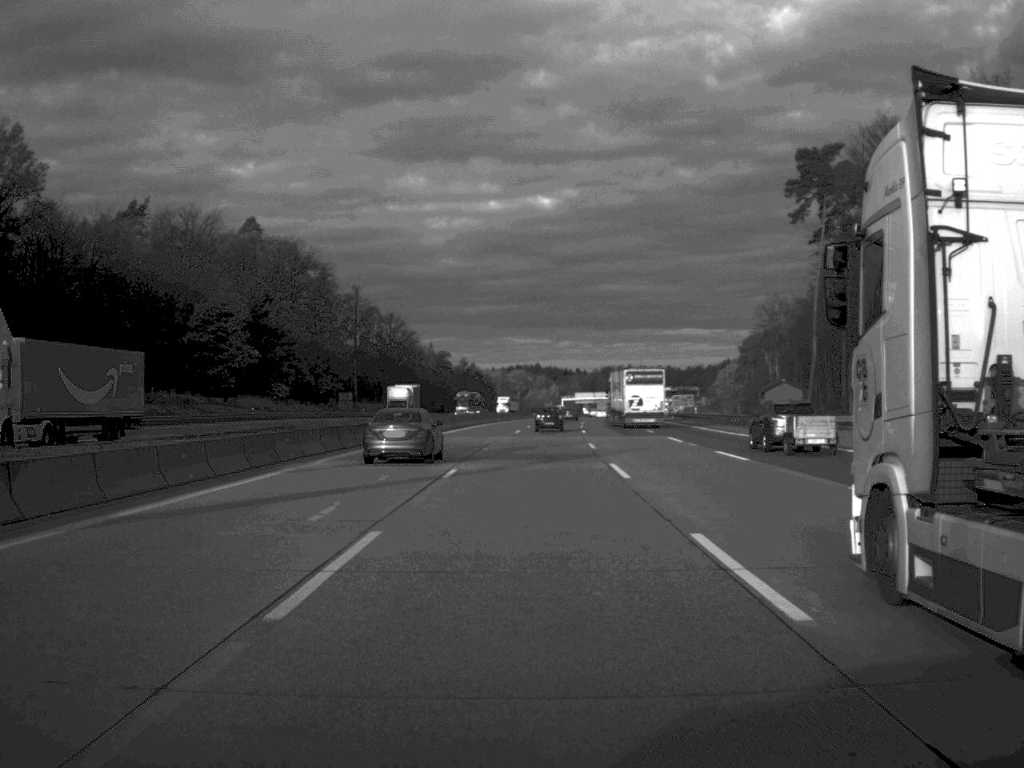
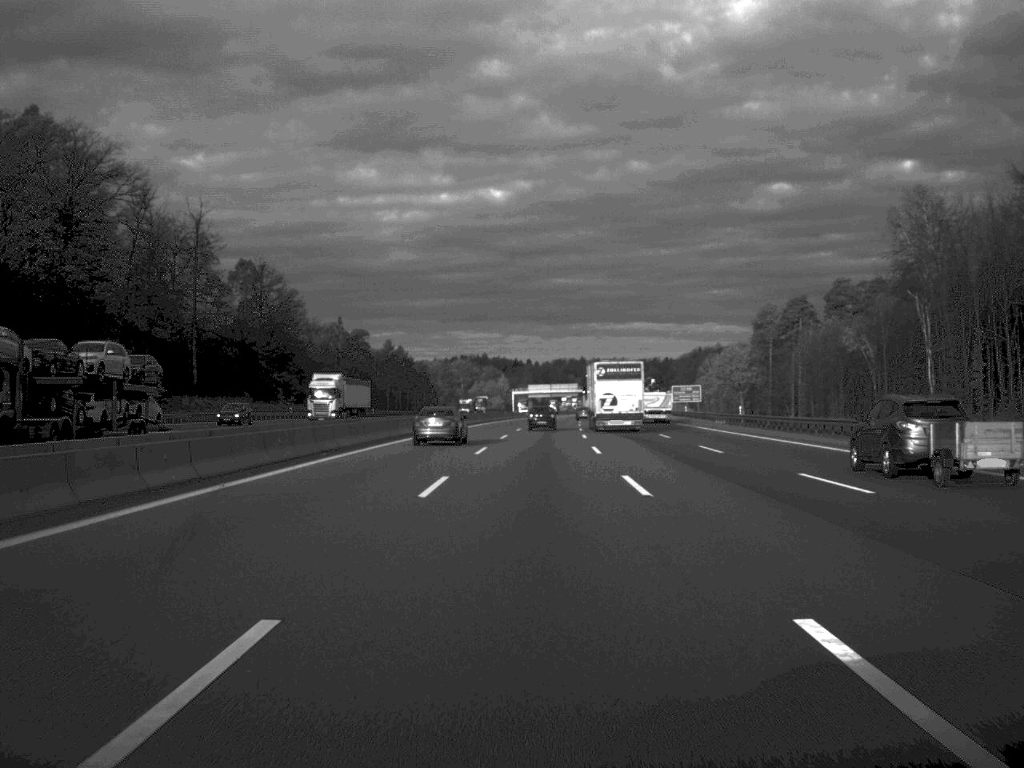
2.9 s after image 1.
(+1.7, +85.1) m; +2°
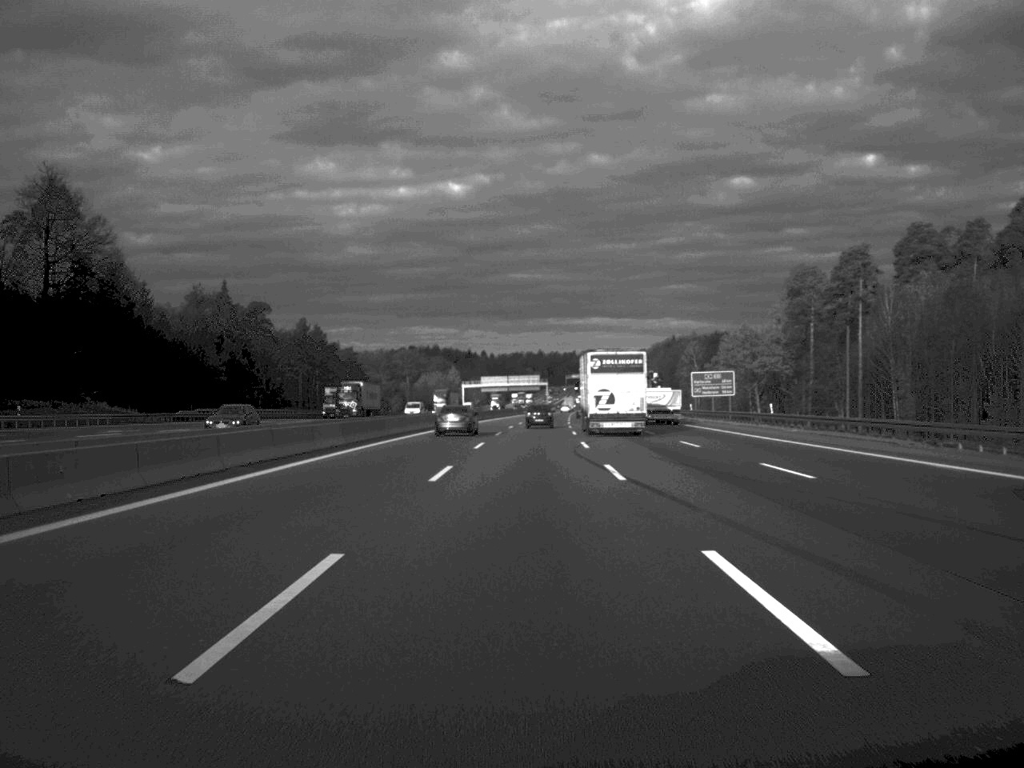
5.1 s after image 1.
(+1.1, +67.4) m; +2°
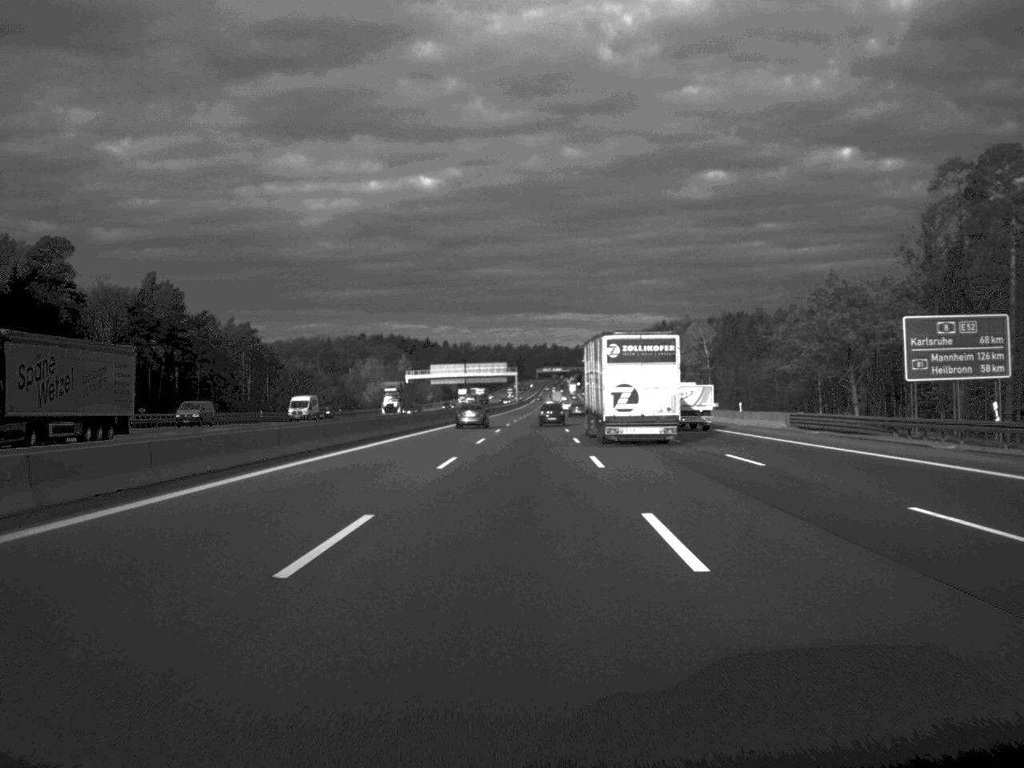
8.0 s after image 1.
(+1.3, +85.2) m; +1°
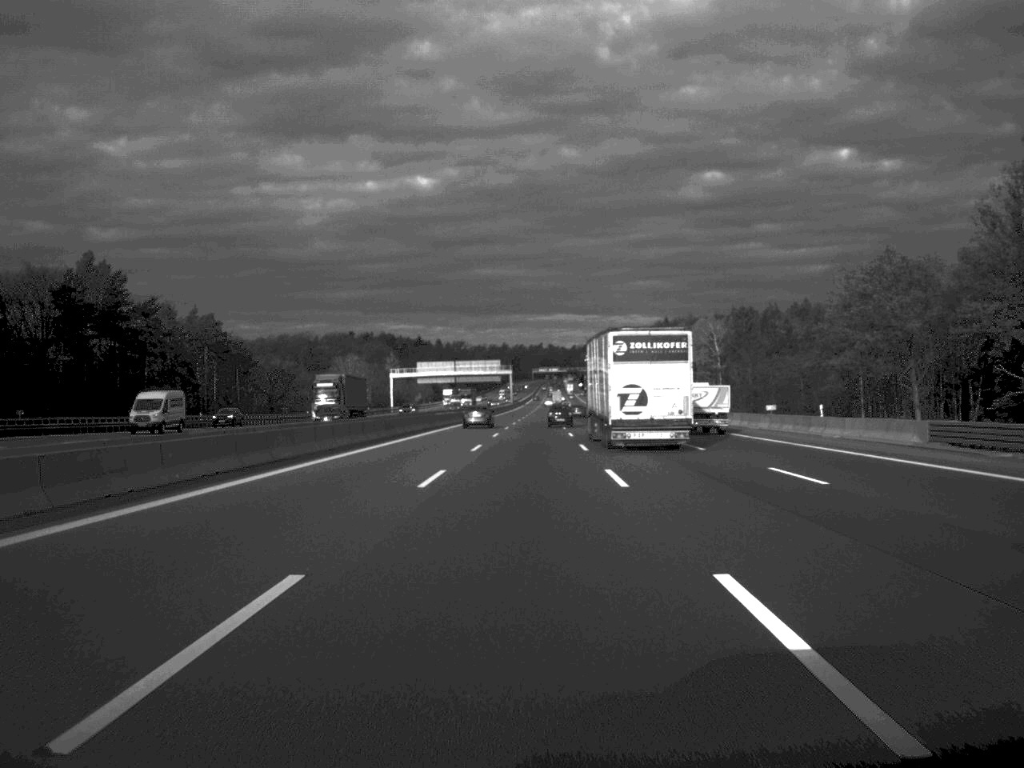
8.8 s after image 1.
(0.0, +23.8) m; 0°
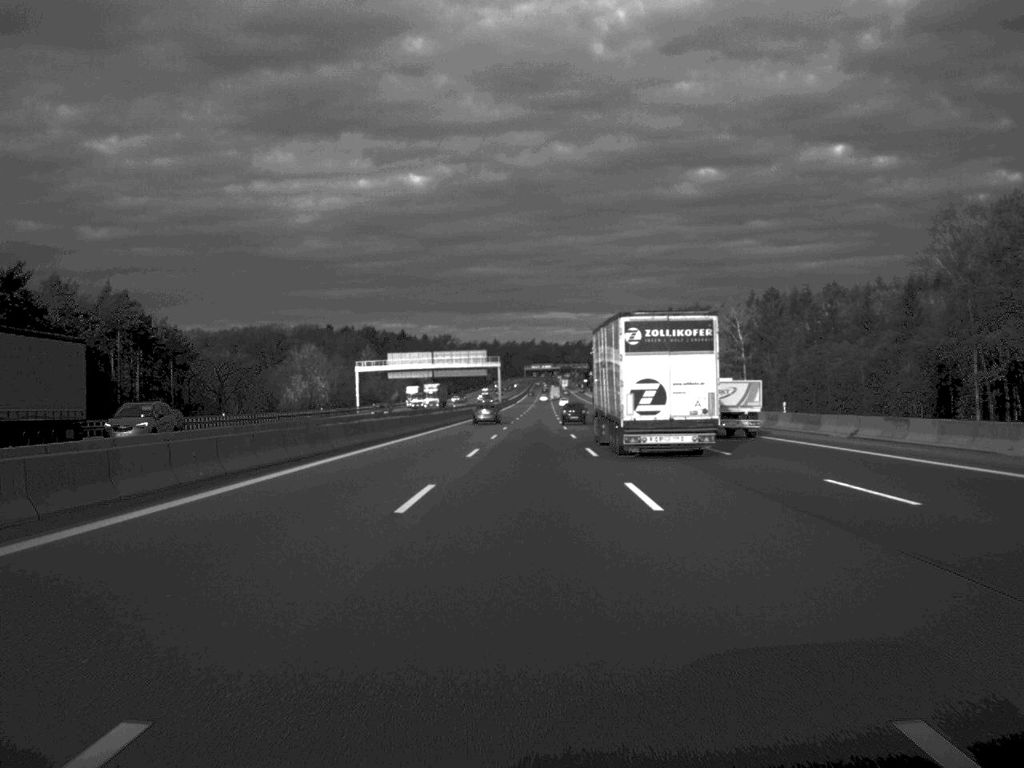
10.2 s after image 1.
(+0.2, +41.6) m; 0°
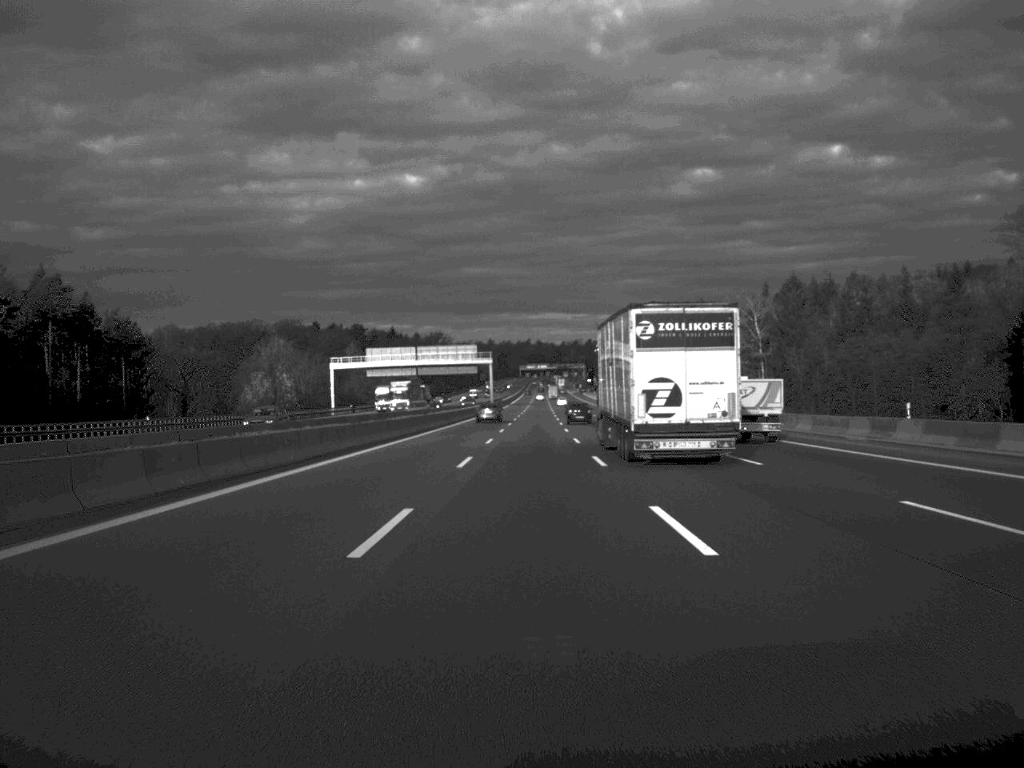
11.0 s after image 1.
(0.0, +22.7) m; 0°
